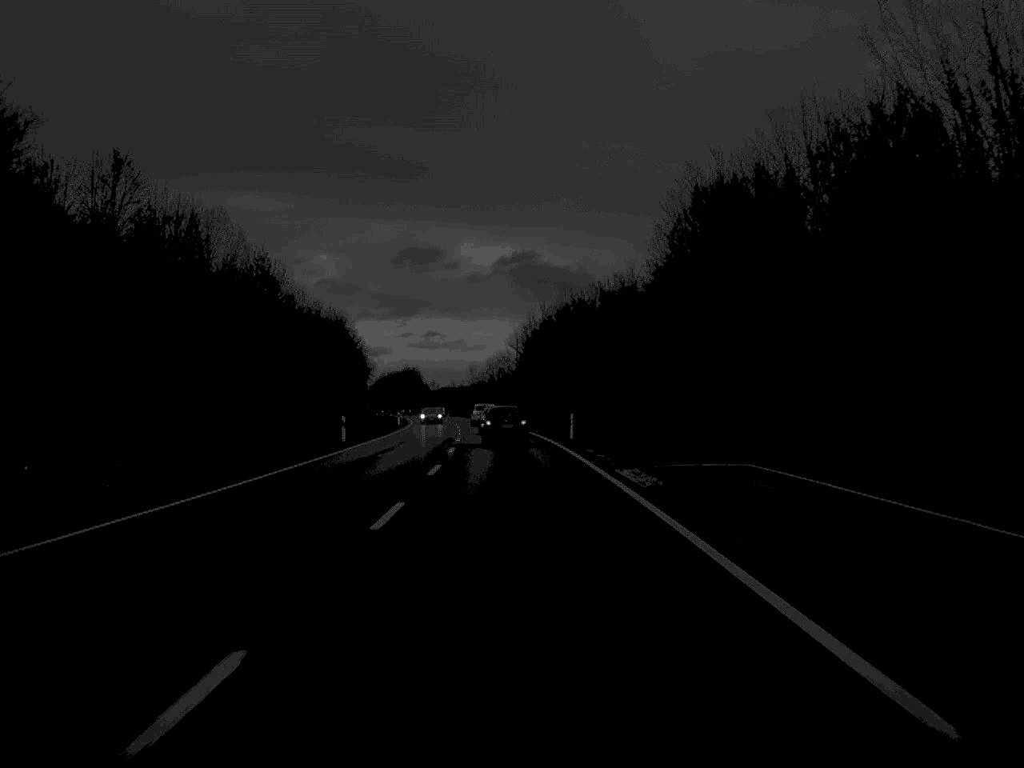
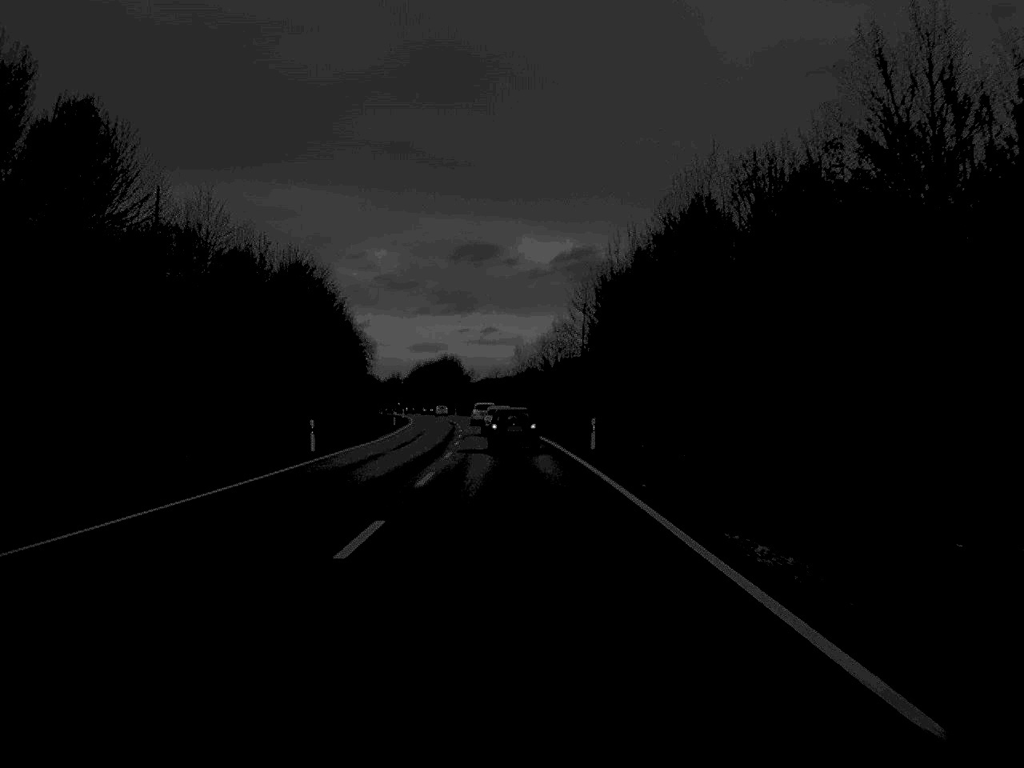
(-1.4, +63.1) m; -2°
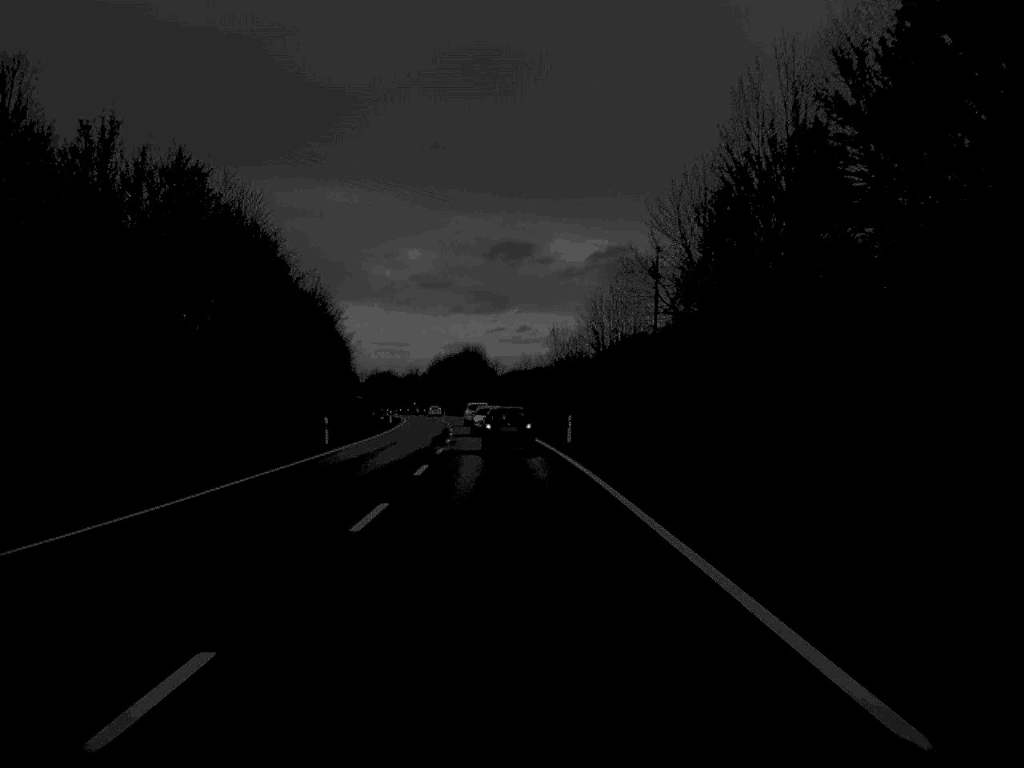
(-0.6, +45.1) m; -1°
